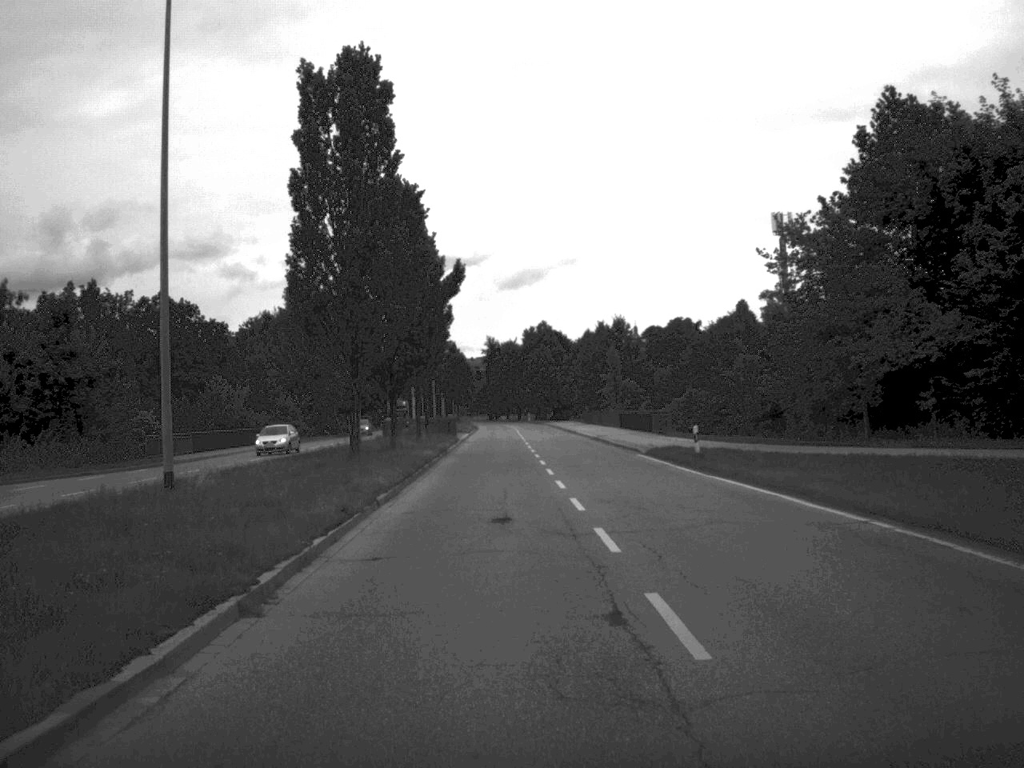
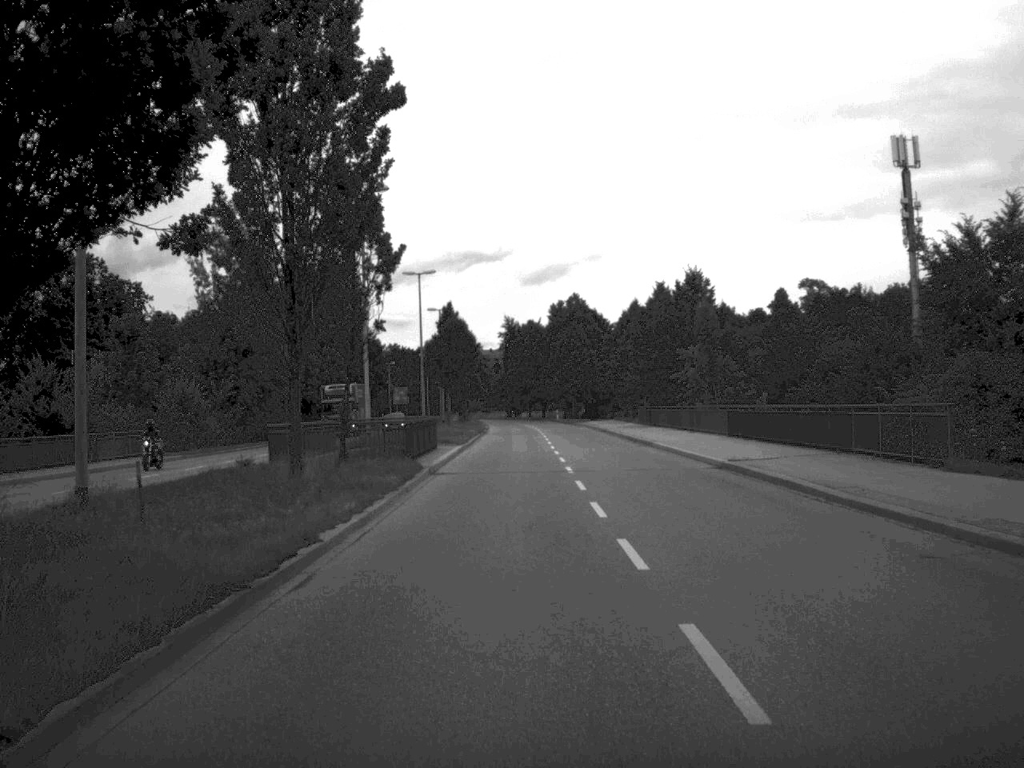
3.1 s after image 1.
(-0.7, +37.2) m; -1°
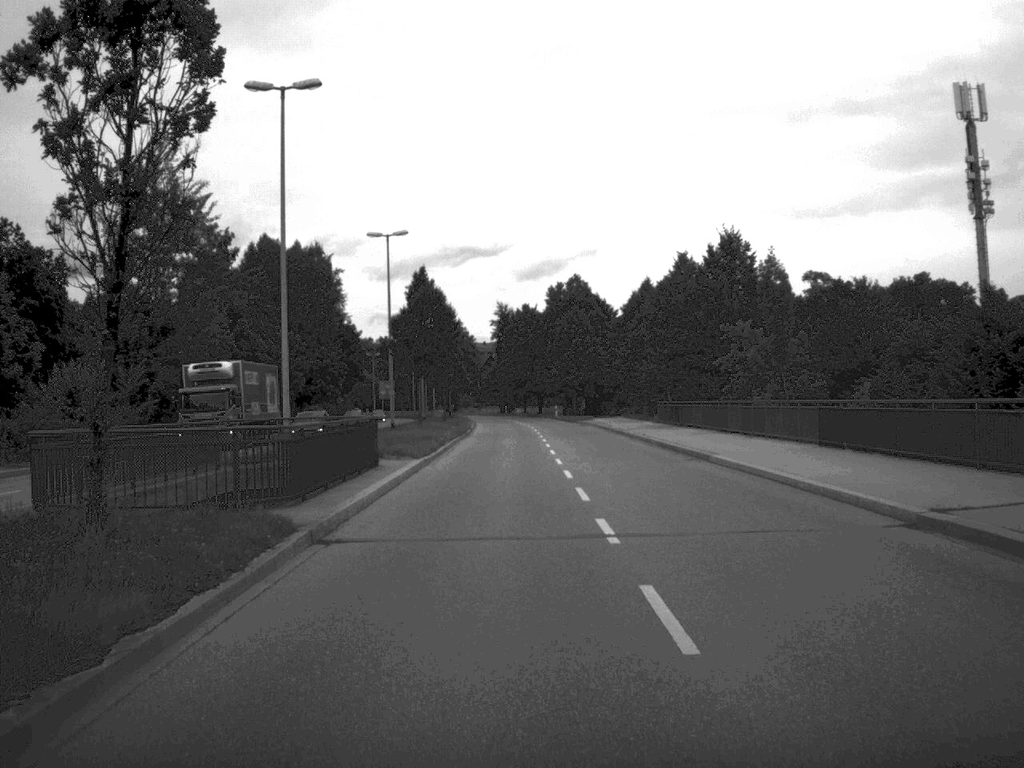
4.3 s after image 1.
(0.0, +16.1) m; 0°
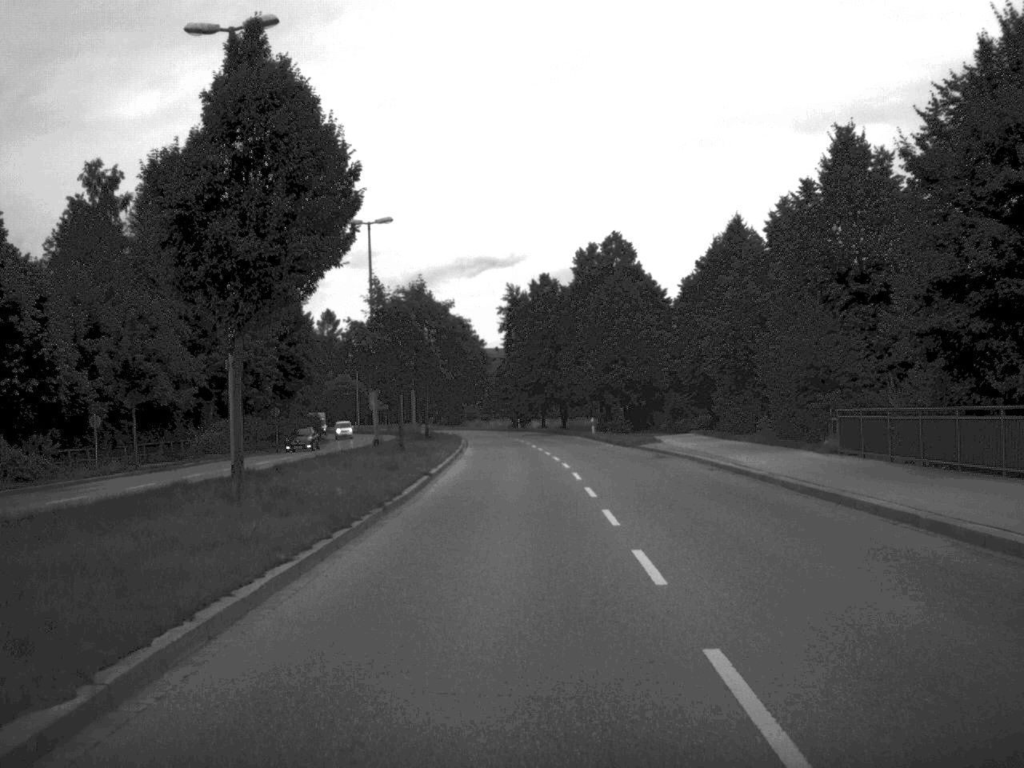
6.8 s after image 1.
(-0.3, +38.1) m; -1°
